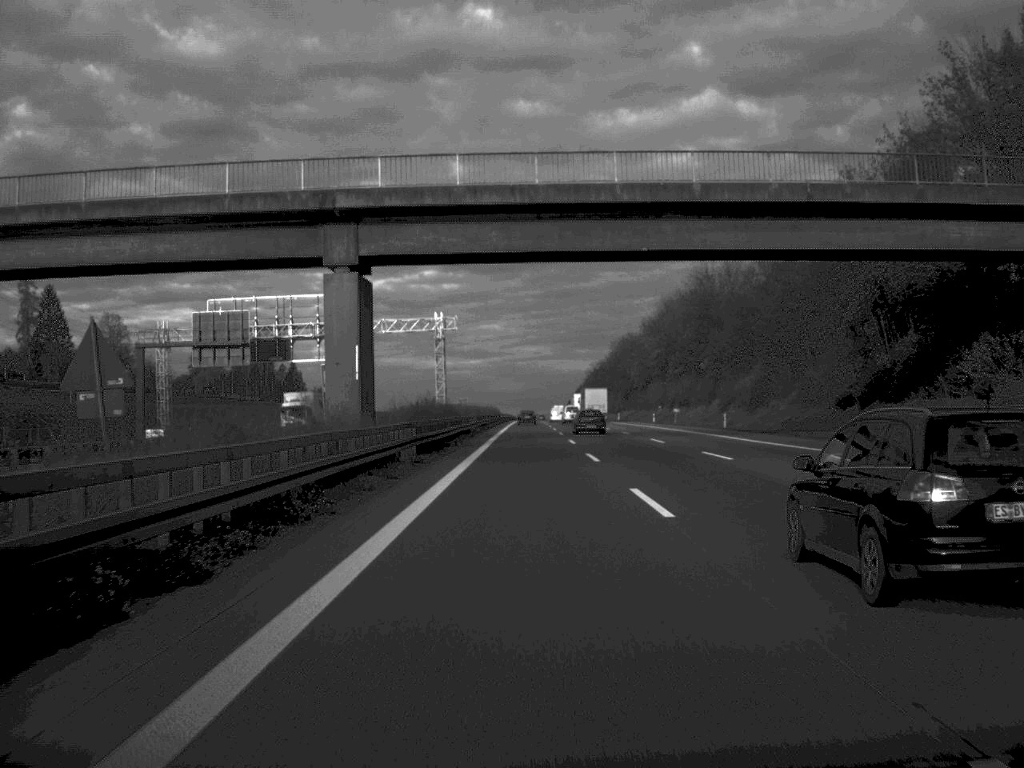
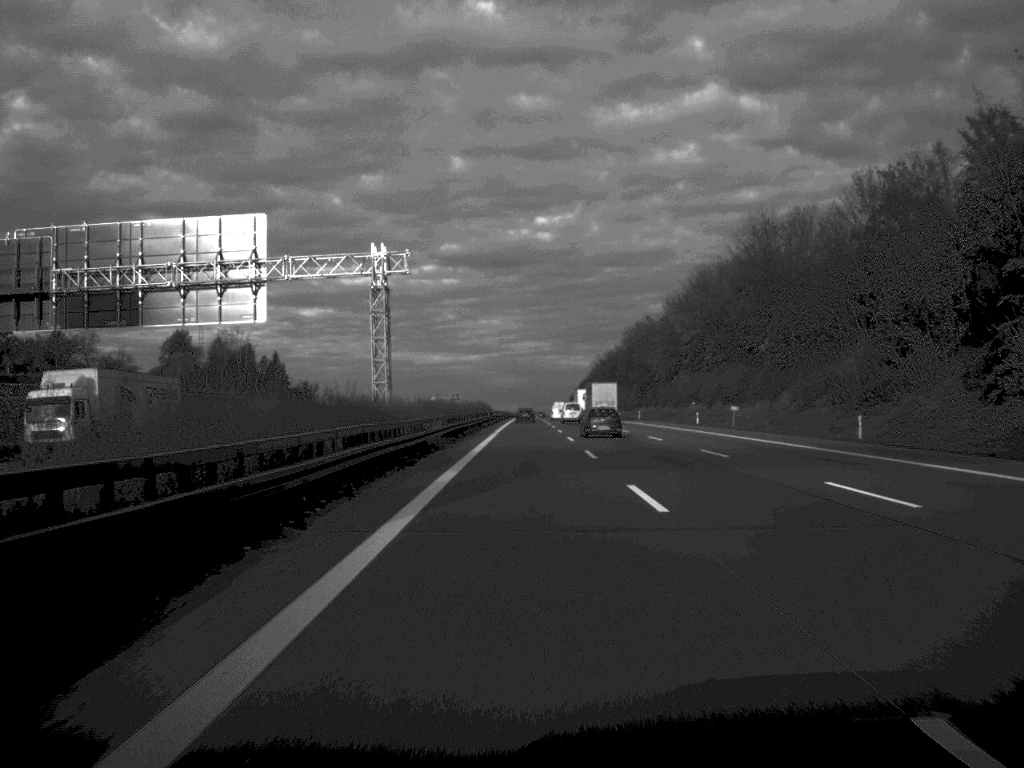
(0.0, +34.8) m; 0°
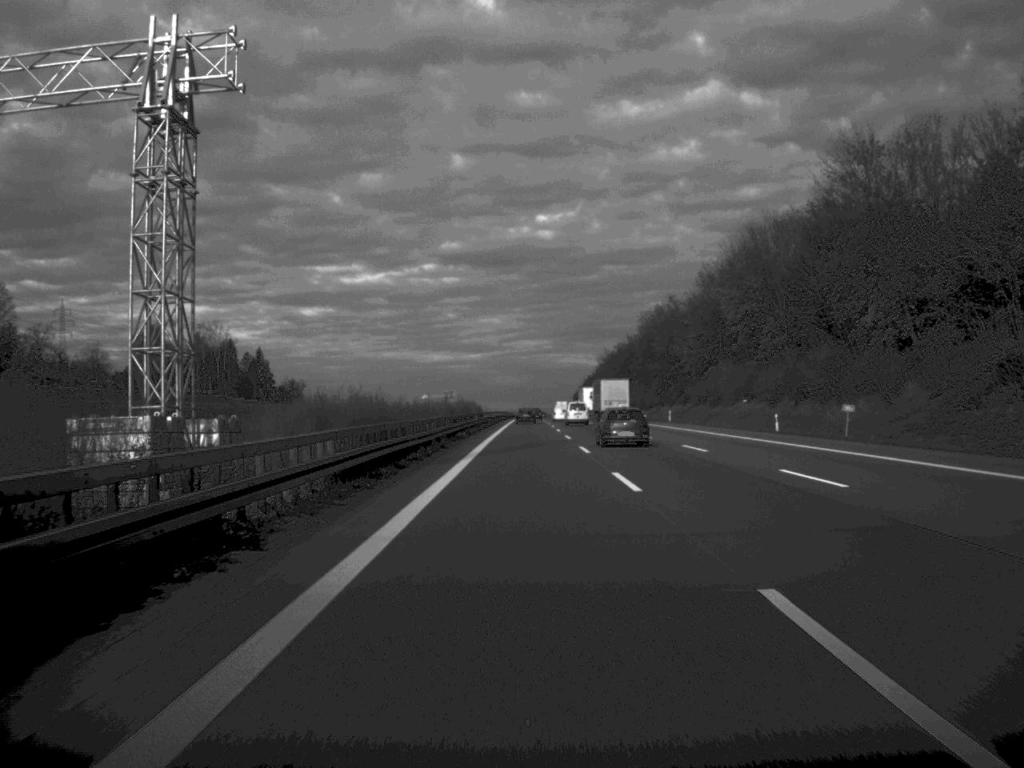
(0.0, +31.8) m; 0°
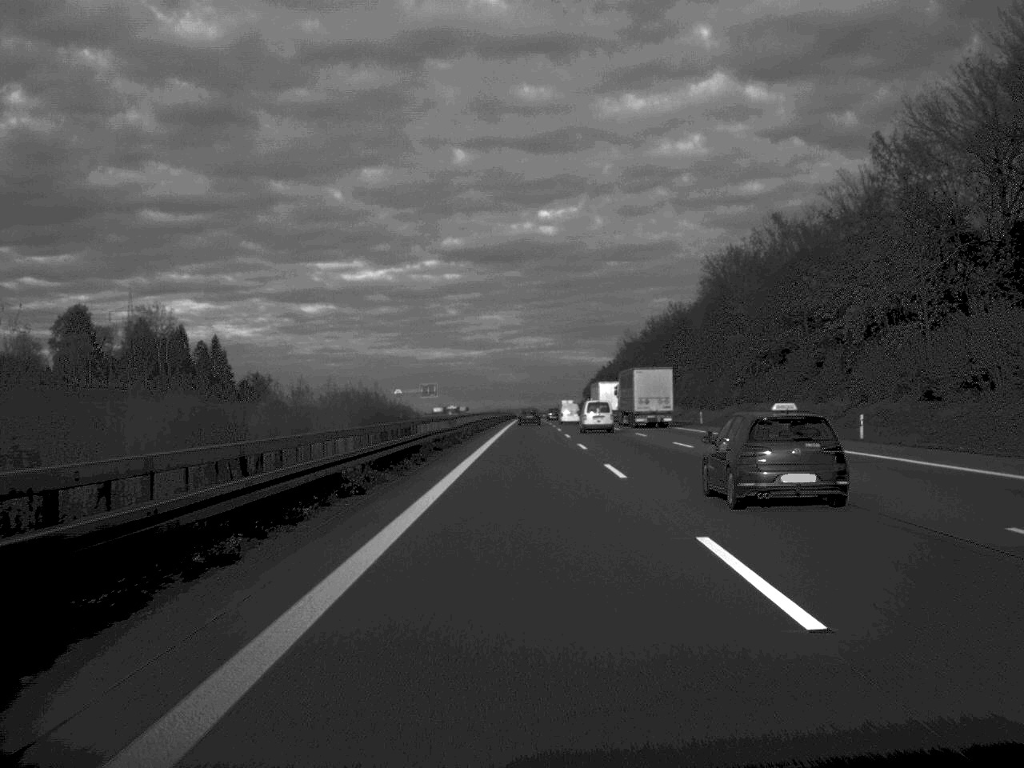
(0.0, +68.0) m; 0°
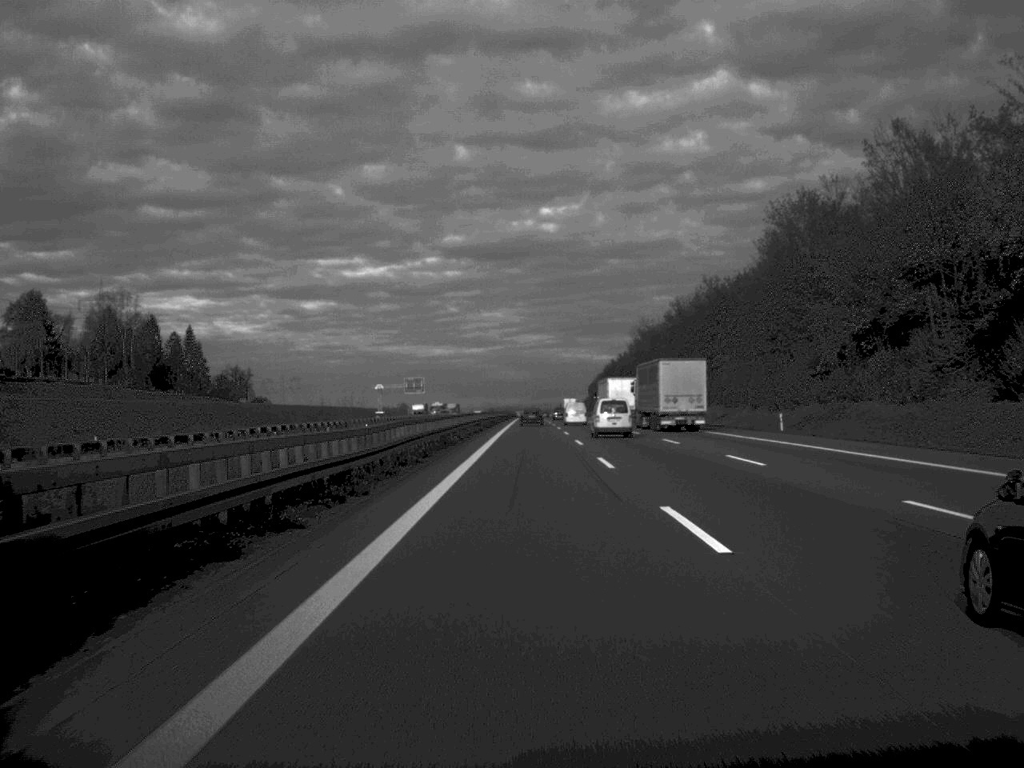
(0.0, +31.7) m; 0°
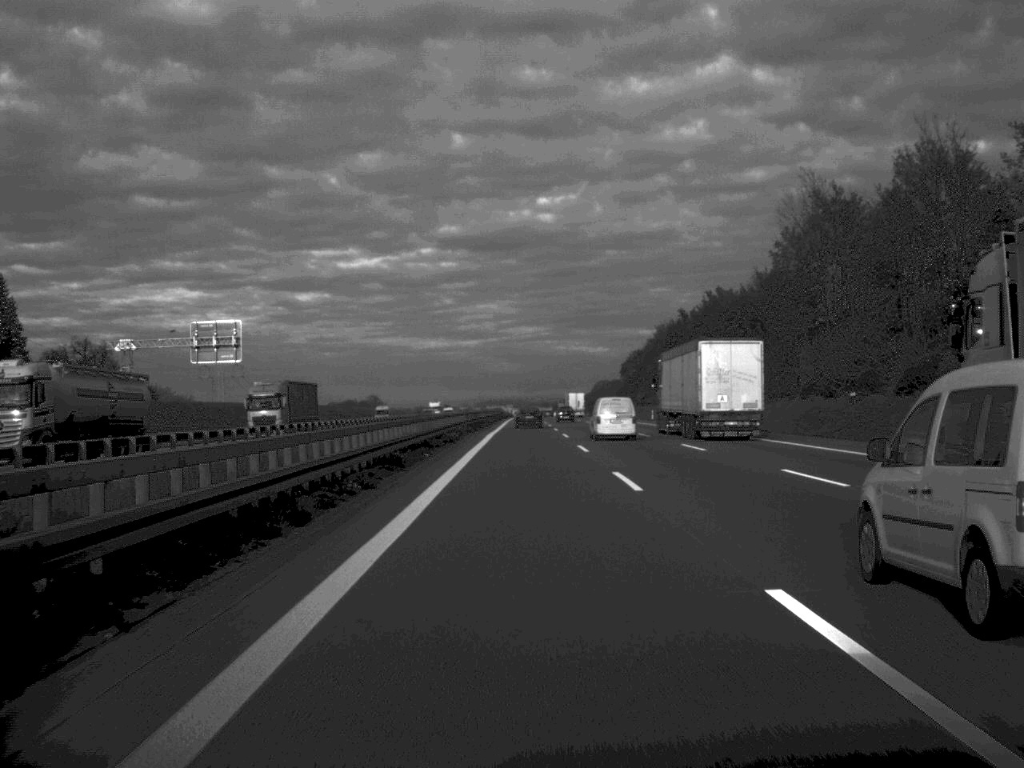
(+0.2, +134.6) m; 0°
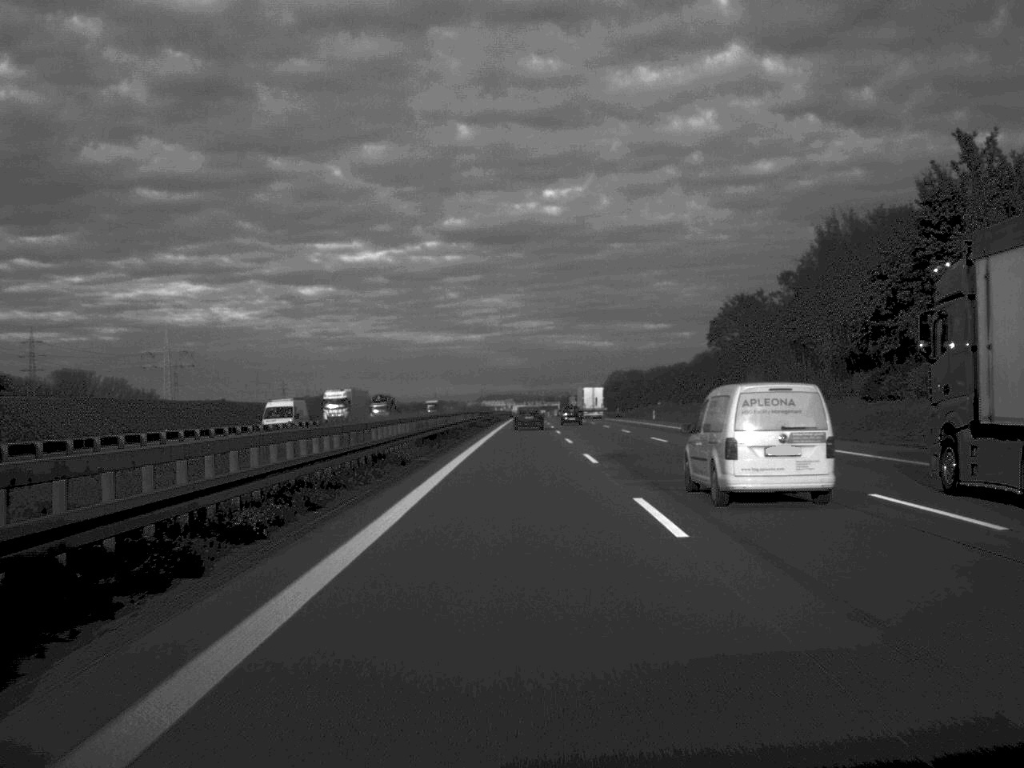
(-0.1, +98.3) m; 0°
